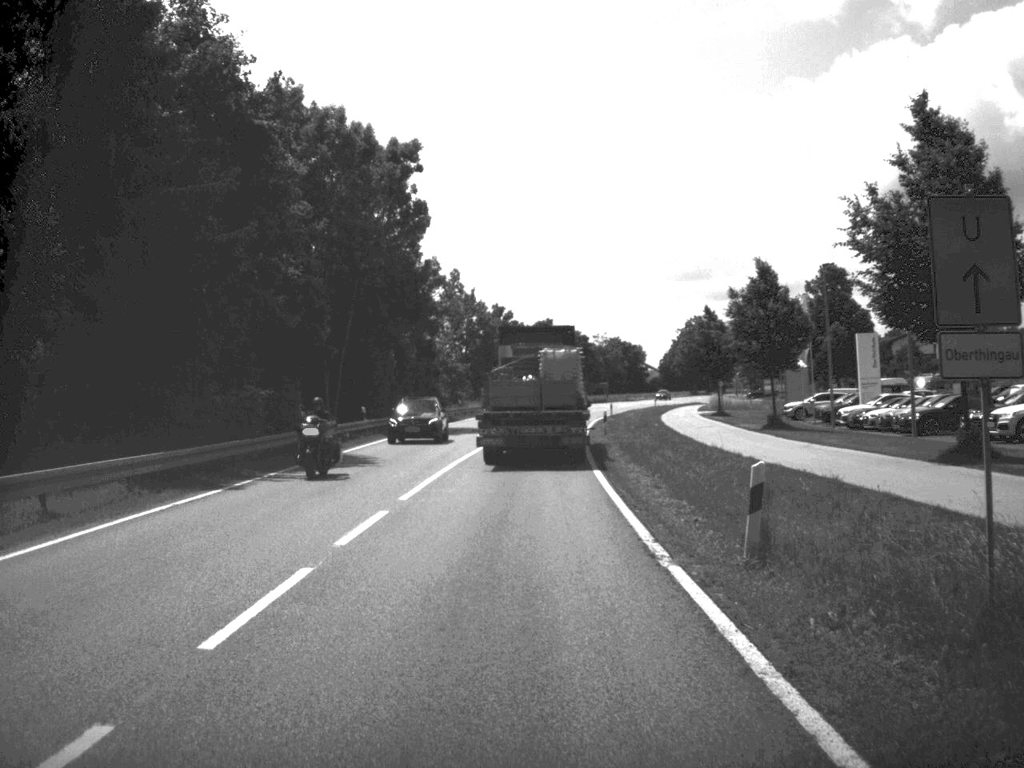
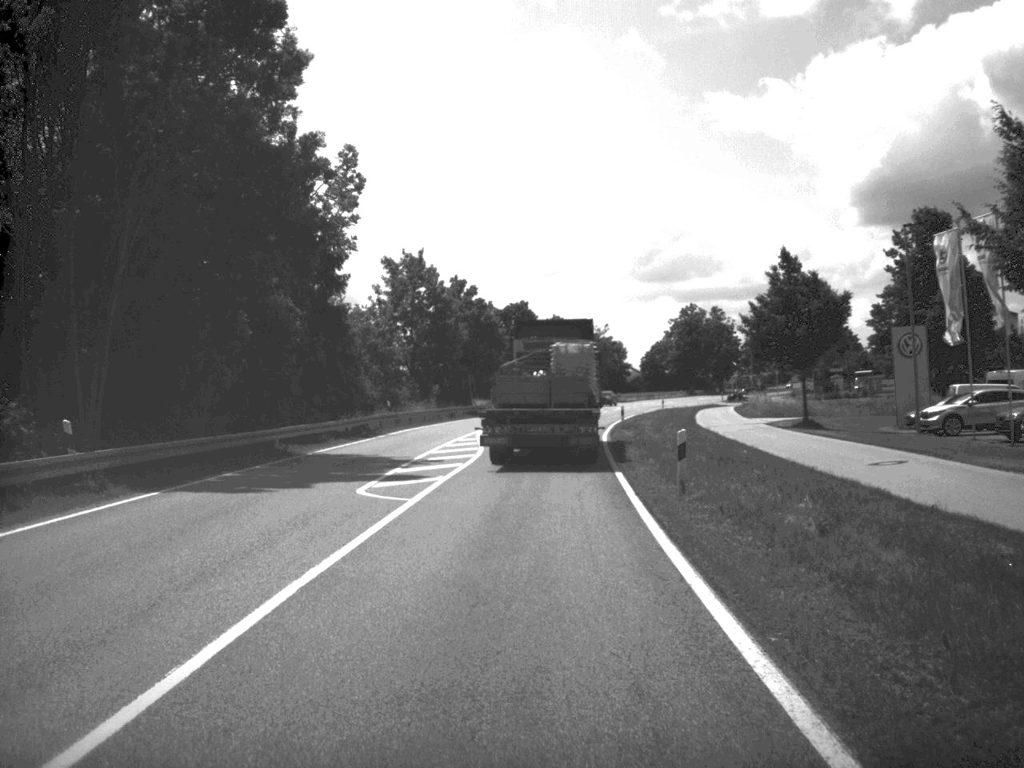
(+0.2, +31.3) m; +1°
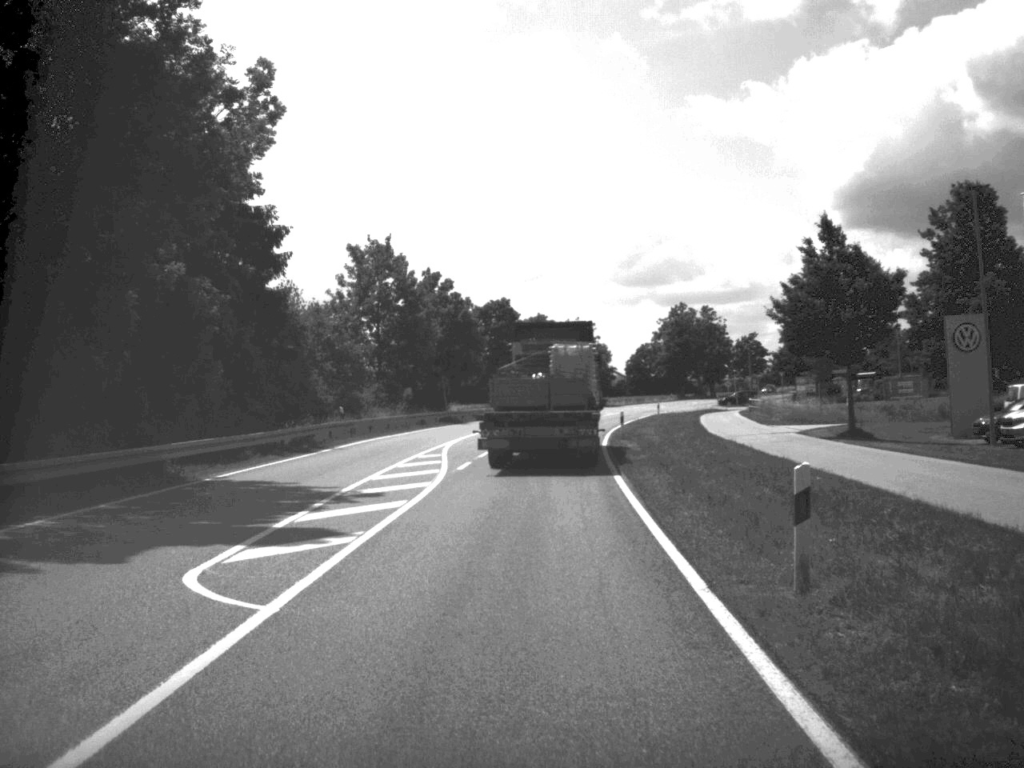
(+0.1, +9.7) m; +1°
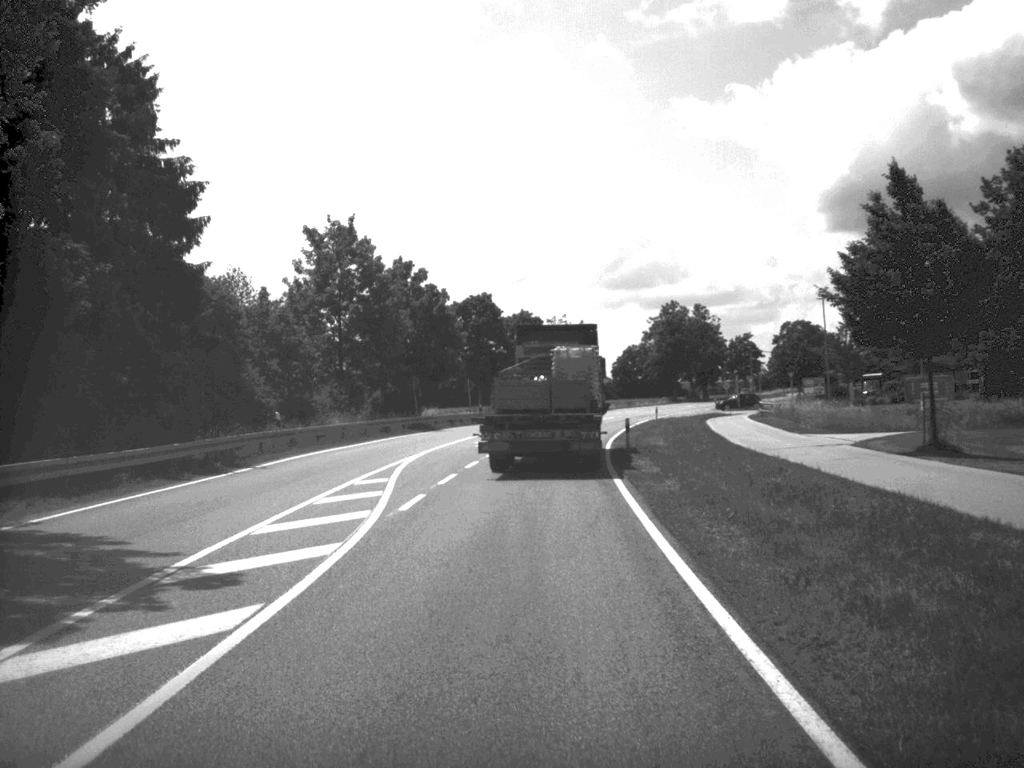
(+0.1, +9.7) m; +1°
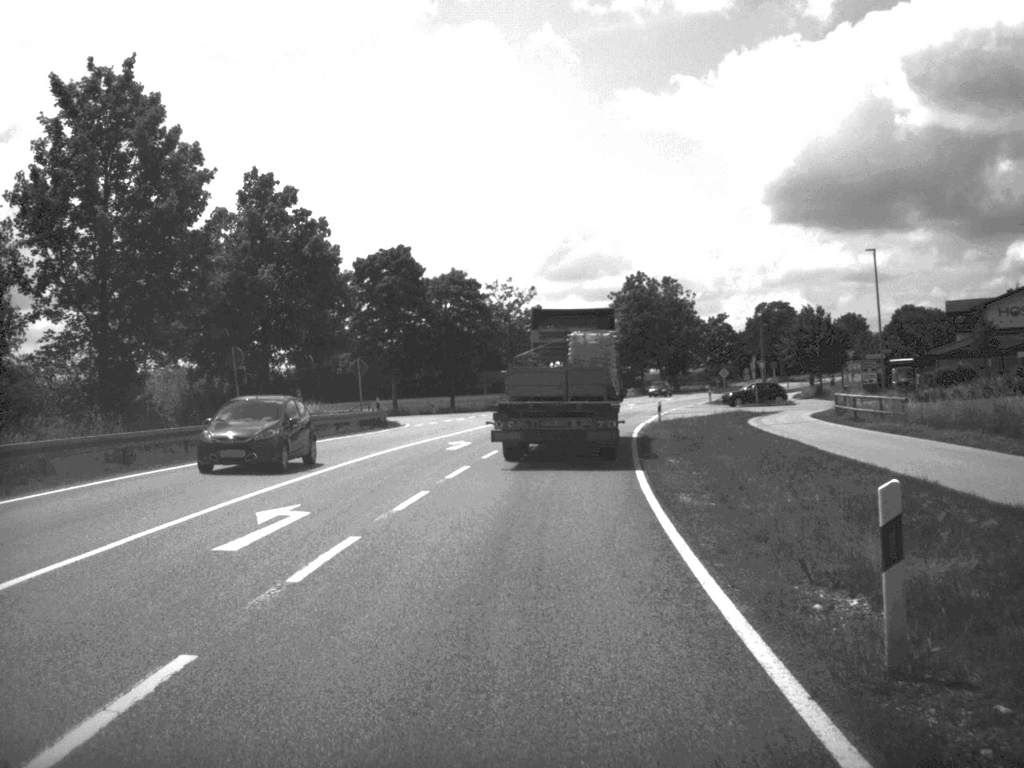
(+0.6, +31.1) m; +2°
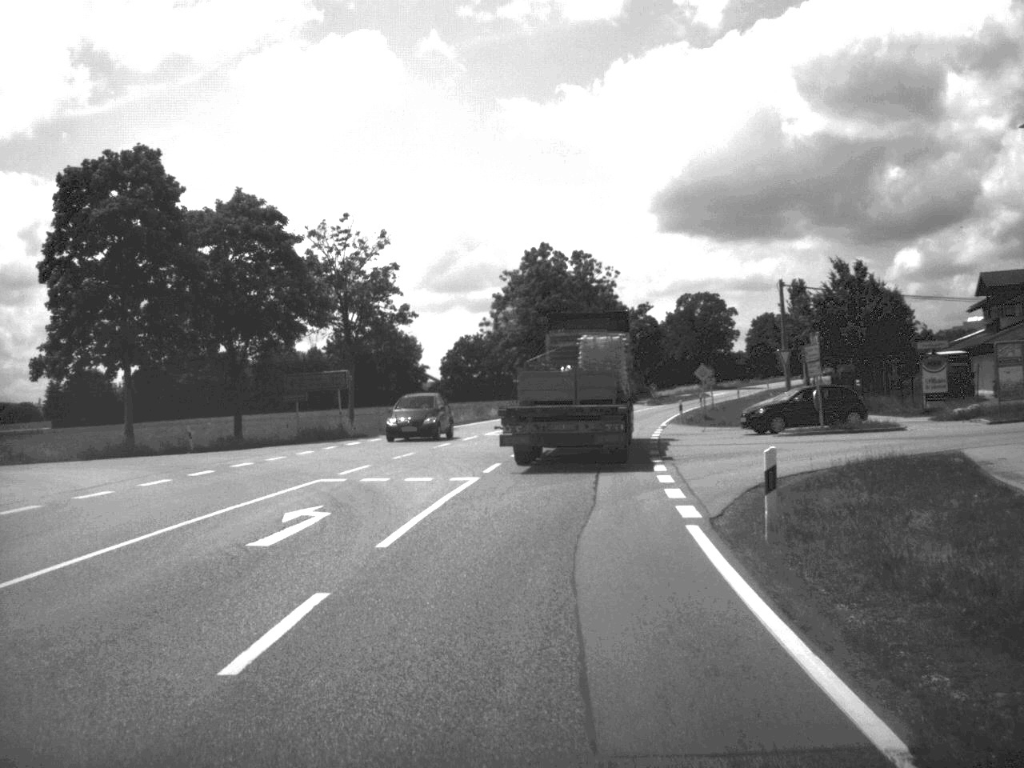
(+1.5, +38.3) m; +5°
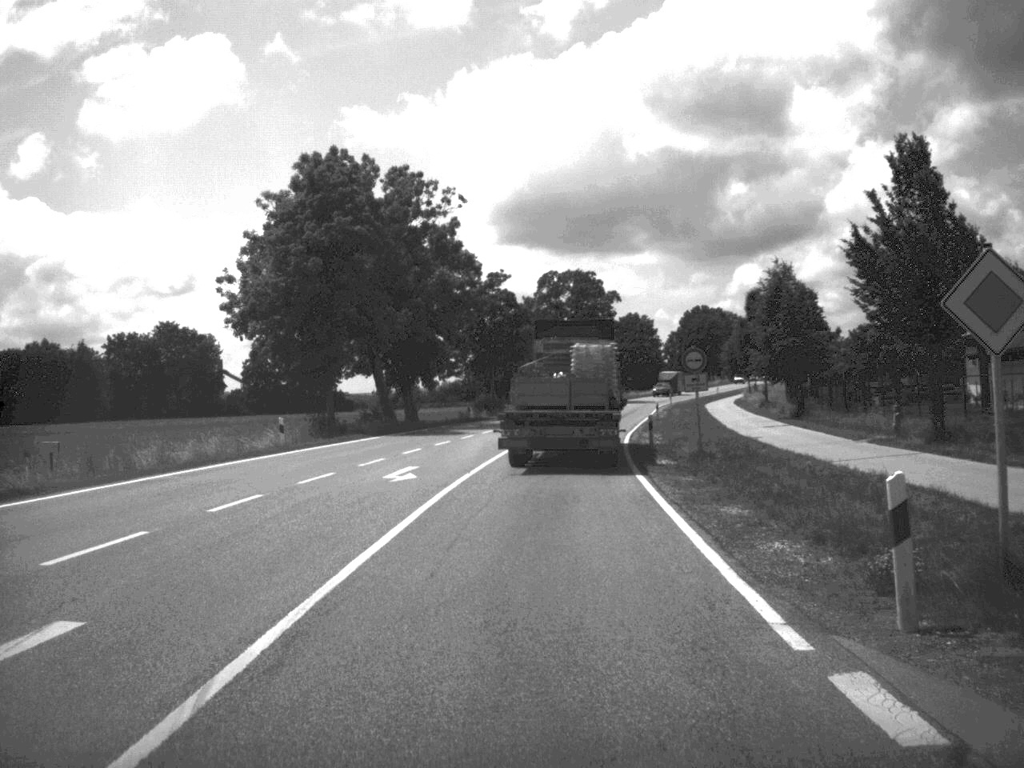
(+3.0, +48.5) m; +7°
